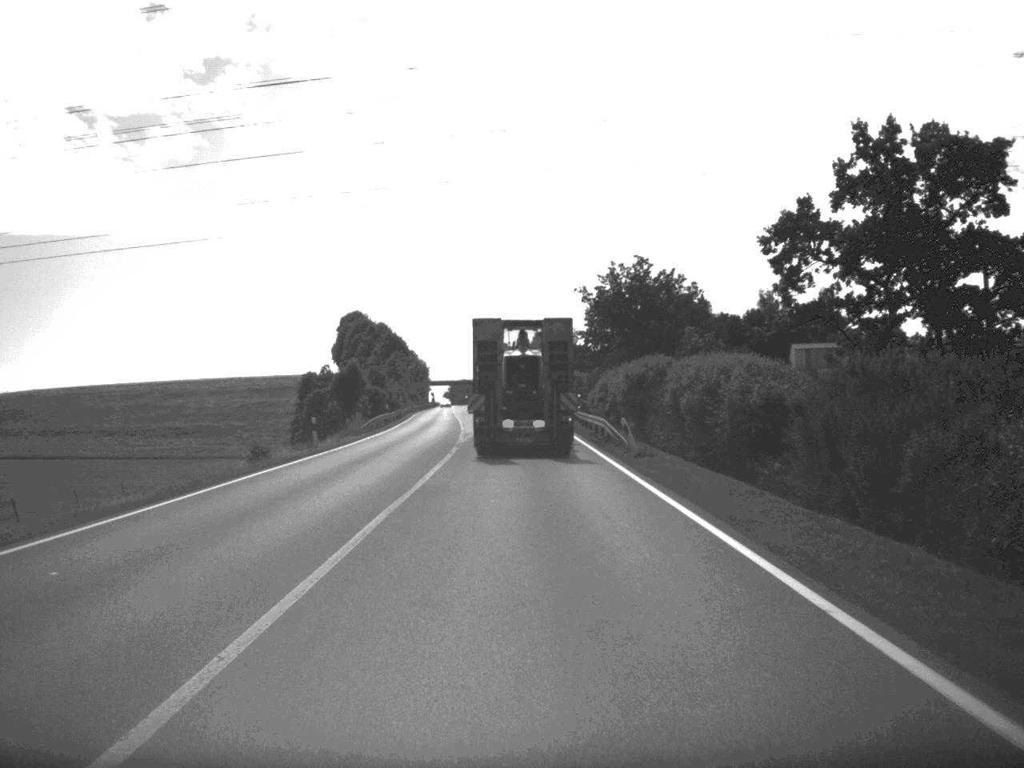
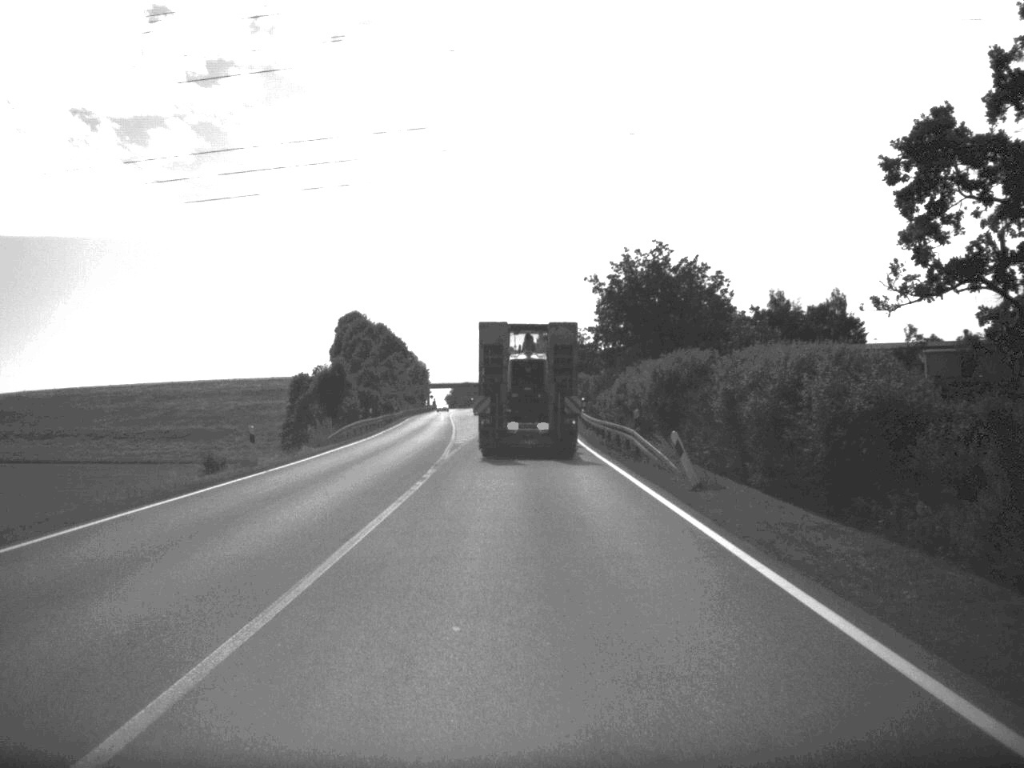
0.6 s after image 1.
(0.0, +10.5) m; 0°
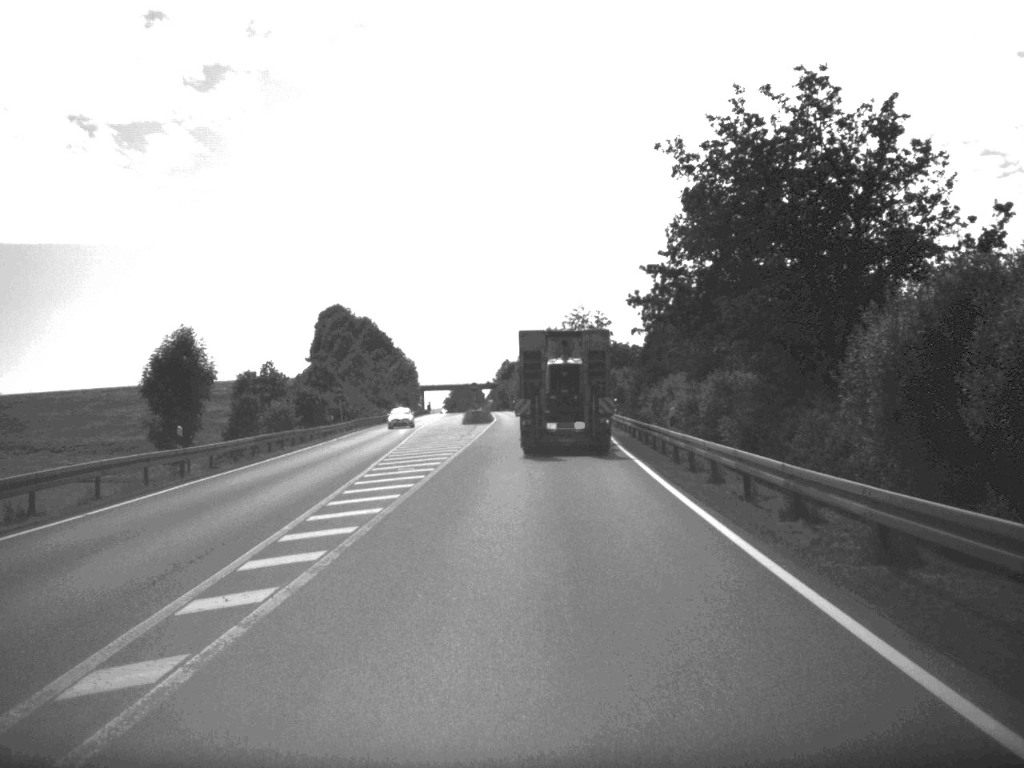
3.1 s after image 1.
(-0.2, +42.0) m; 0°
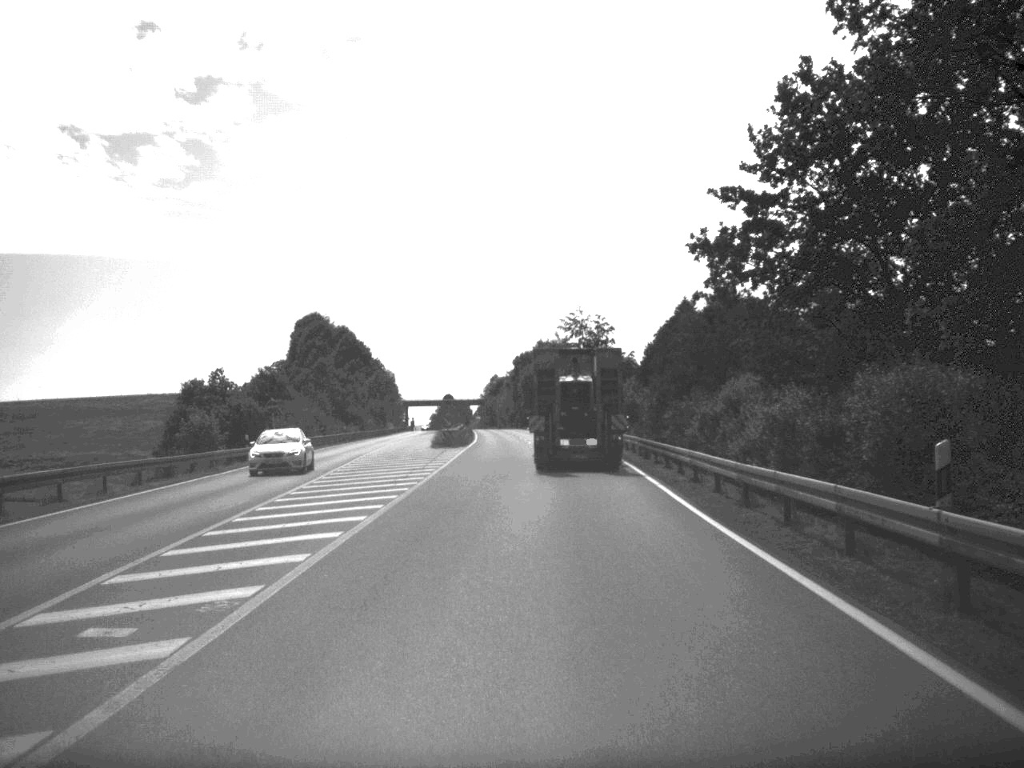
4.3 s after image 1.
(+0.1, +21.3) m; 0°
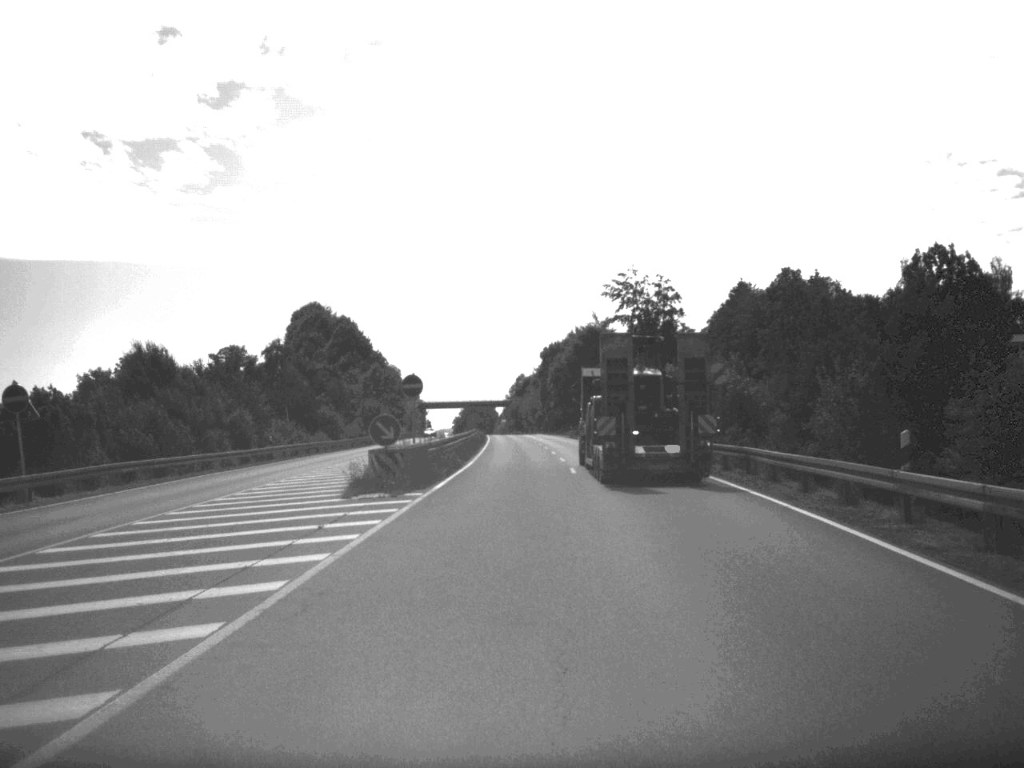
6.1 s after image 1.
(-0.4, +40.2) m; -1°
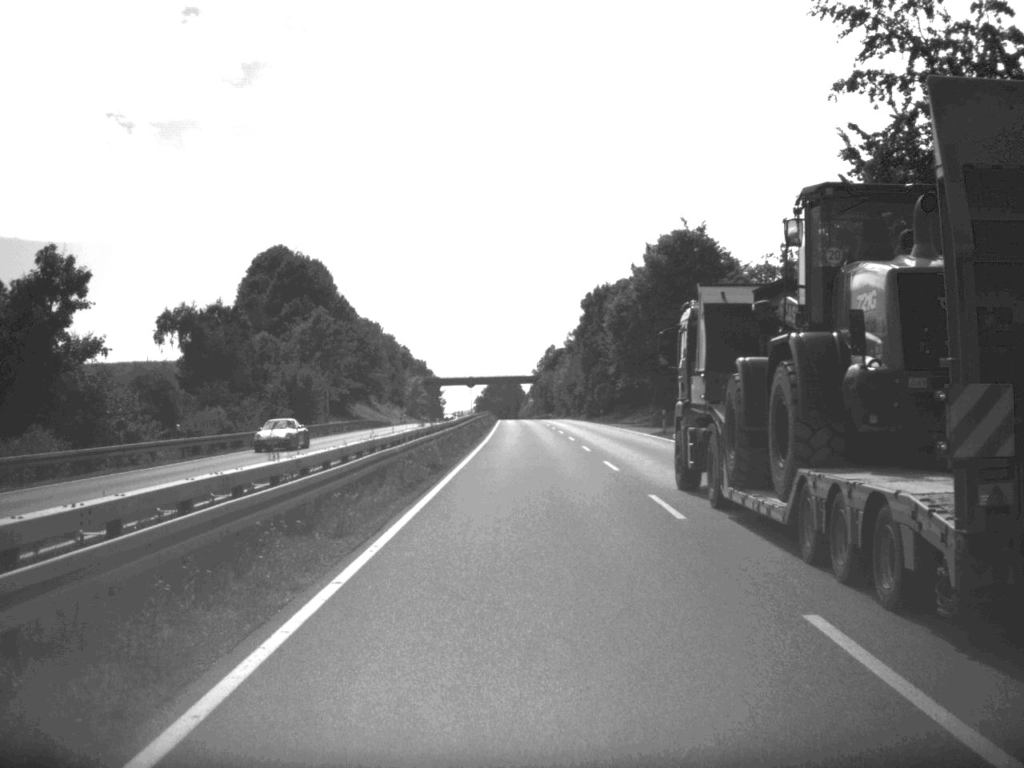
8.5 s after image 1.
(-0.8, +67.8) m; -1°
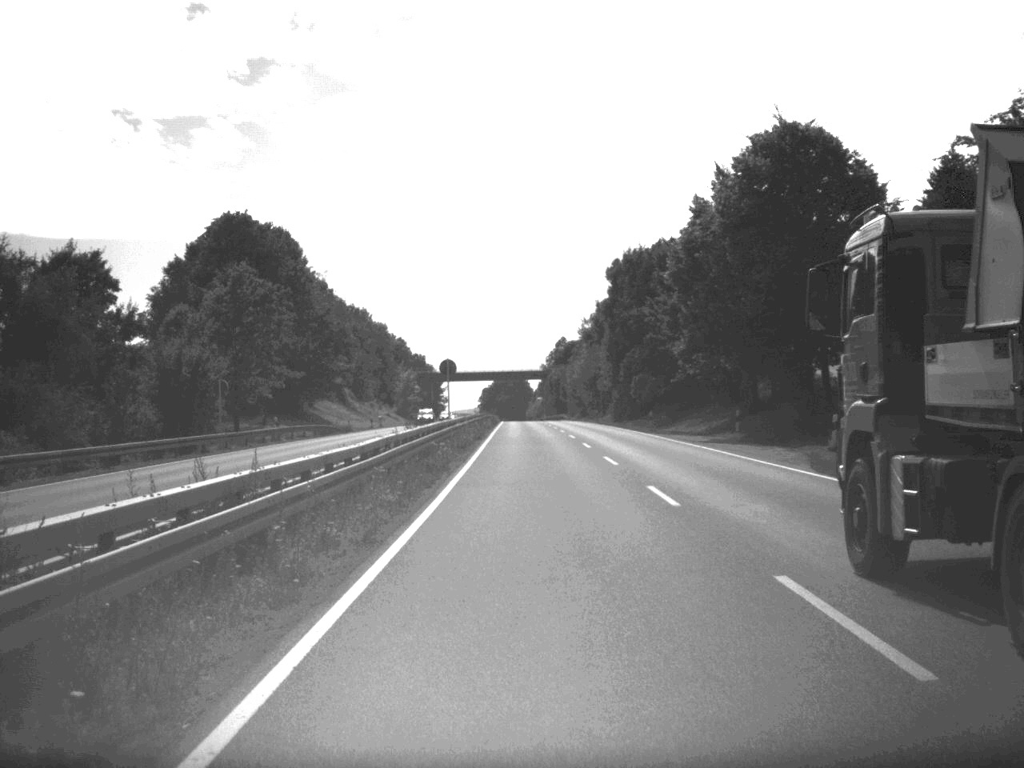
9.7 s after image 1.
(-0.2, +33.3) m; 0°
